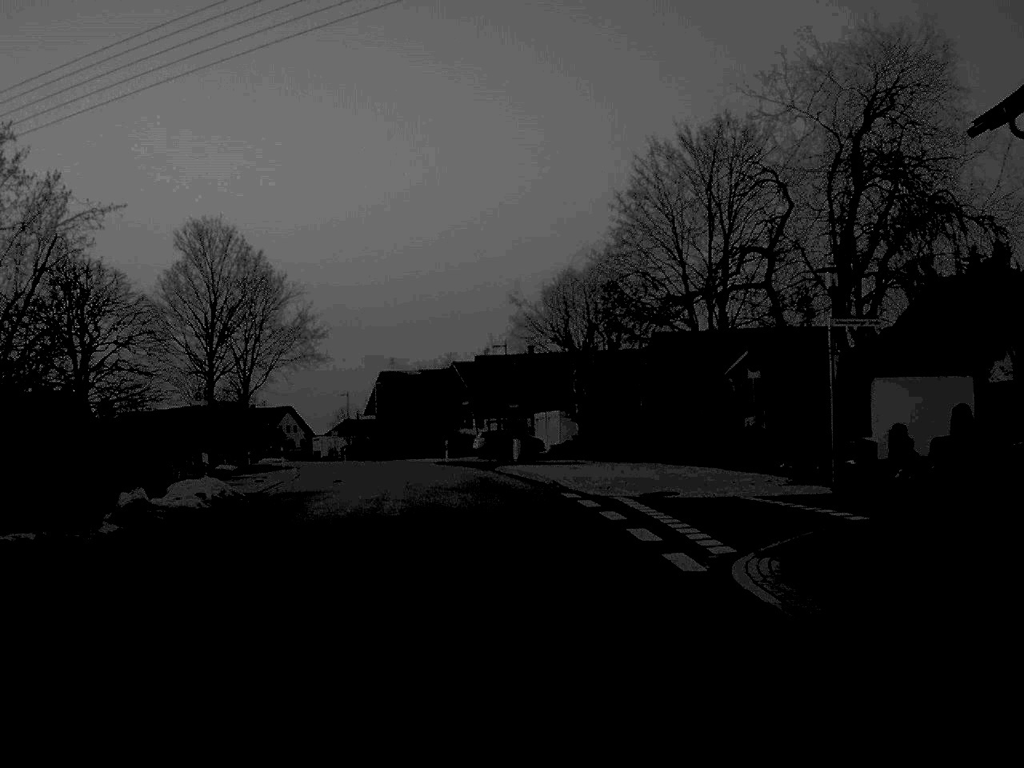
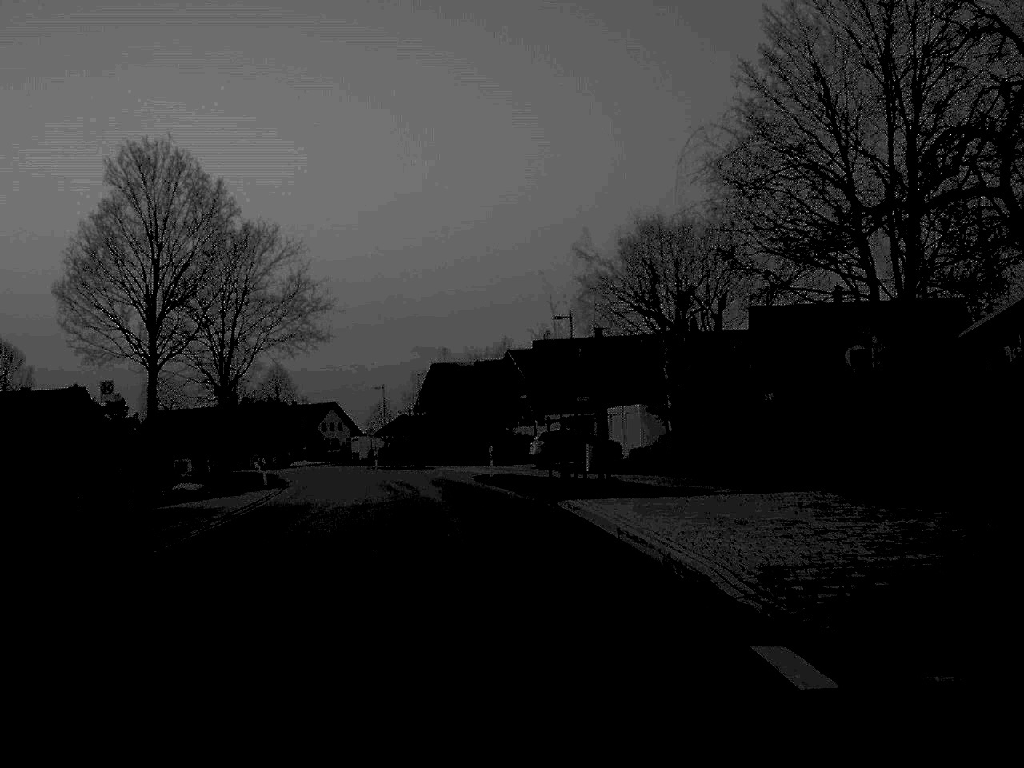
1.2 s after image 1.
(-0.4, +16.7) m; -3°
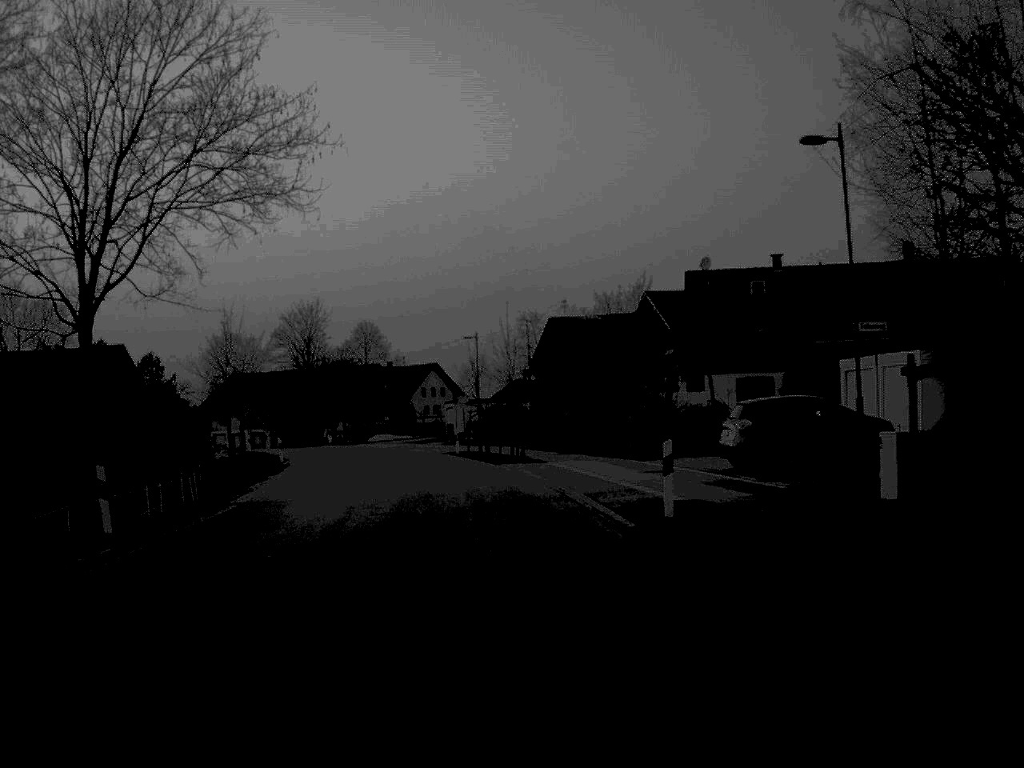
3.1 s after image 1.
(-1.4, +26.4) m; -5°
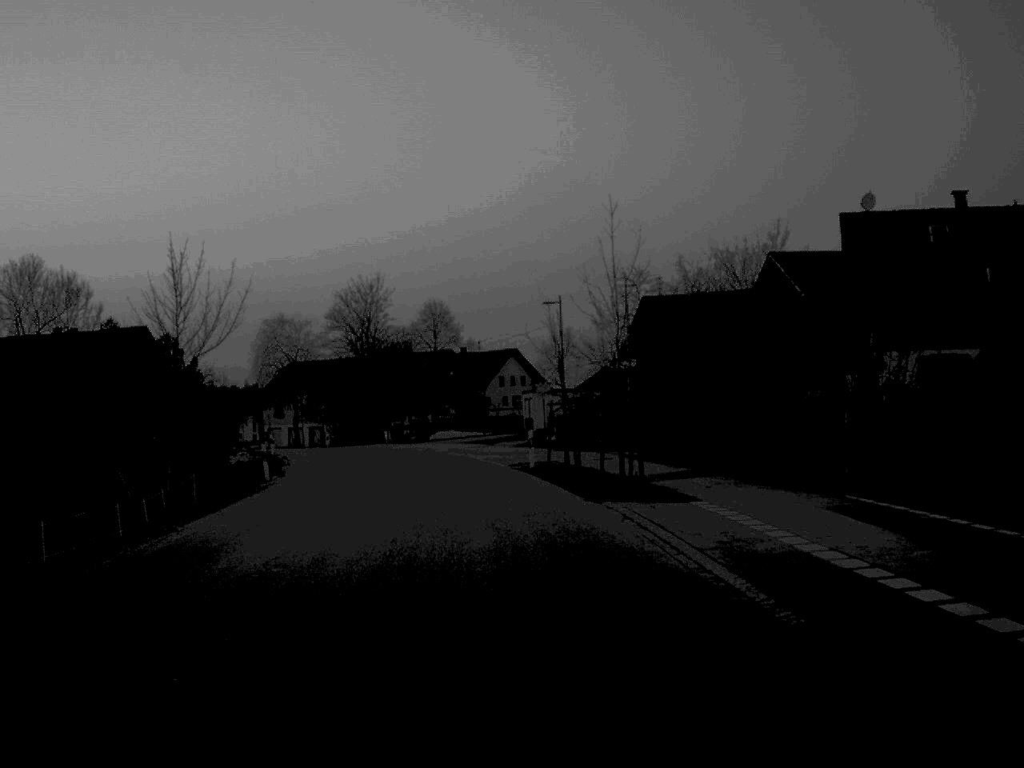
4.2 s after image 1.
(-0.6, +17.4) m; -4°
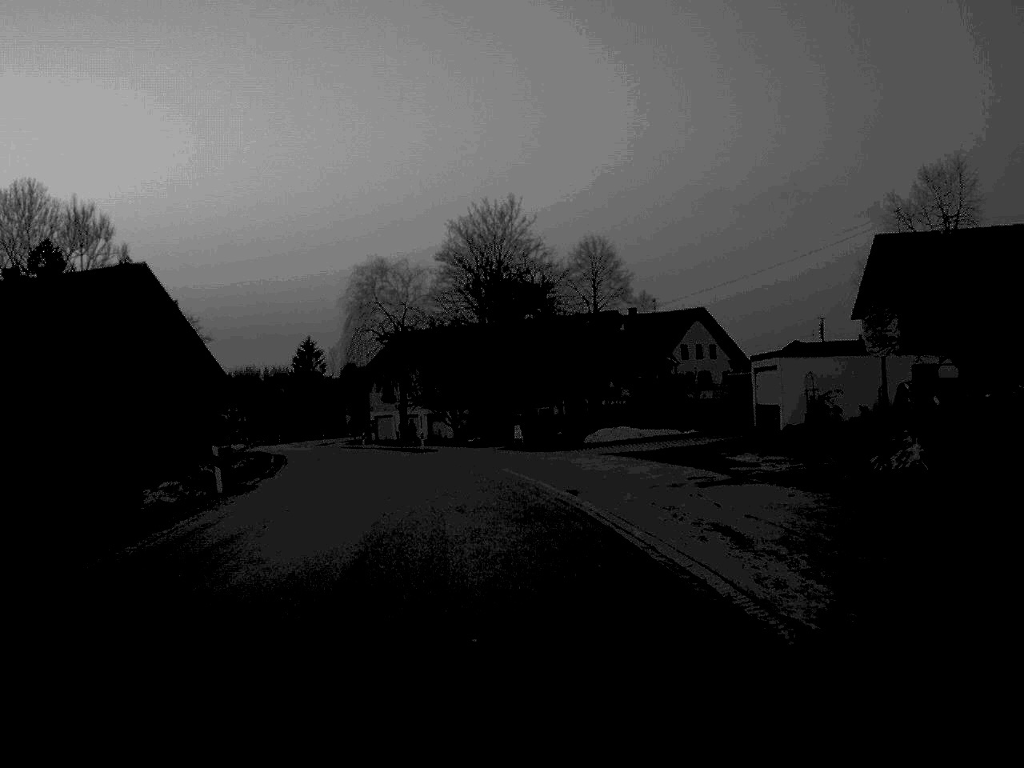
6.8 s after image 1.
(-2.4, +36.4) m; -7°
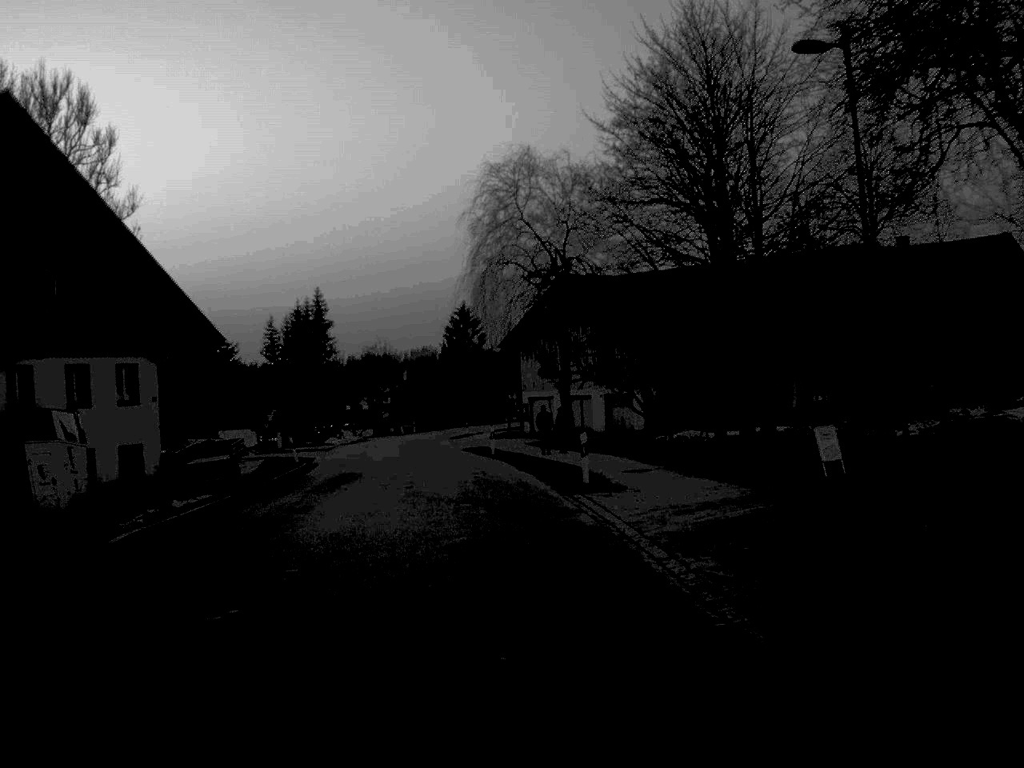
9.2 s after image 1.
(-2.3, +35.3) m; -8°
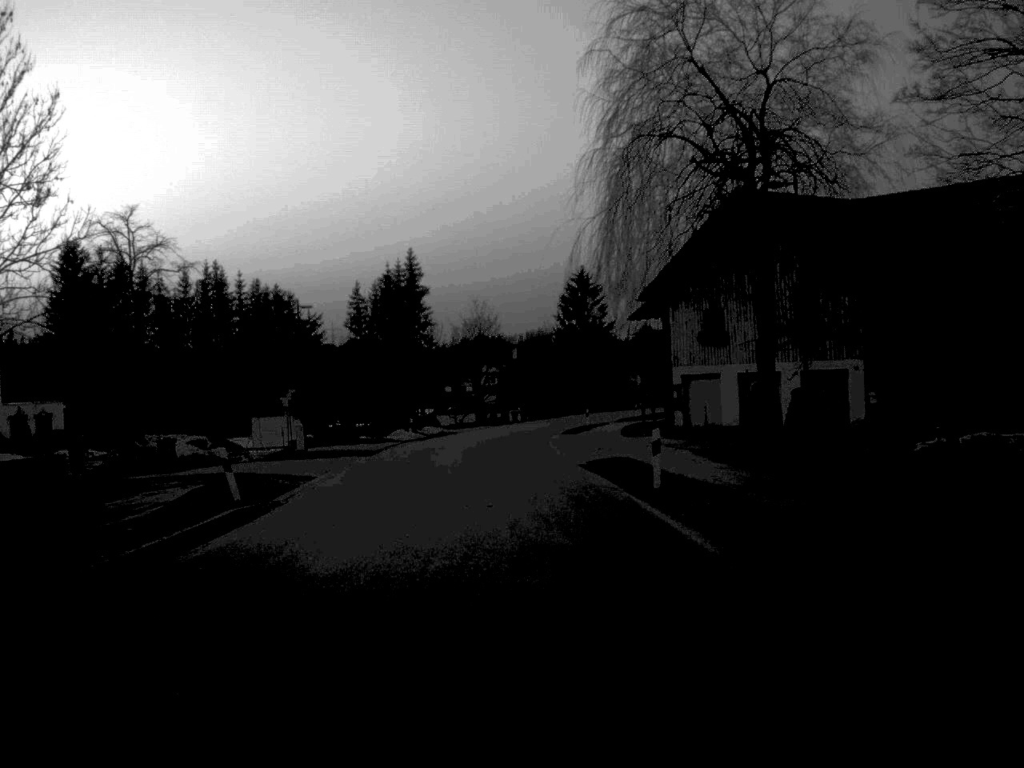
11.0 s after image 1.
(-1.4, +26.2) m; -5°
